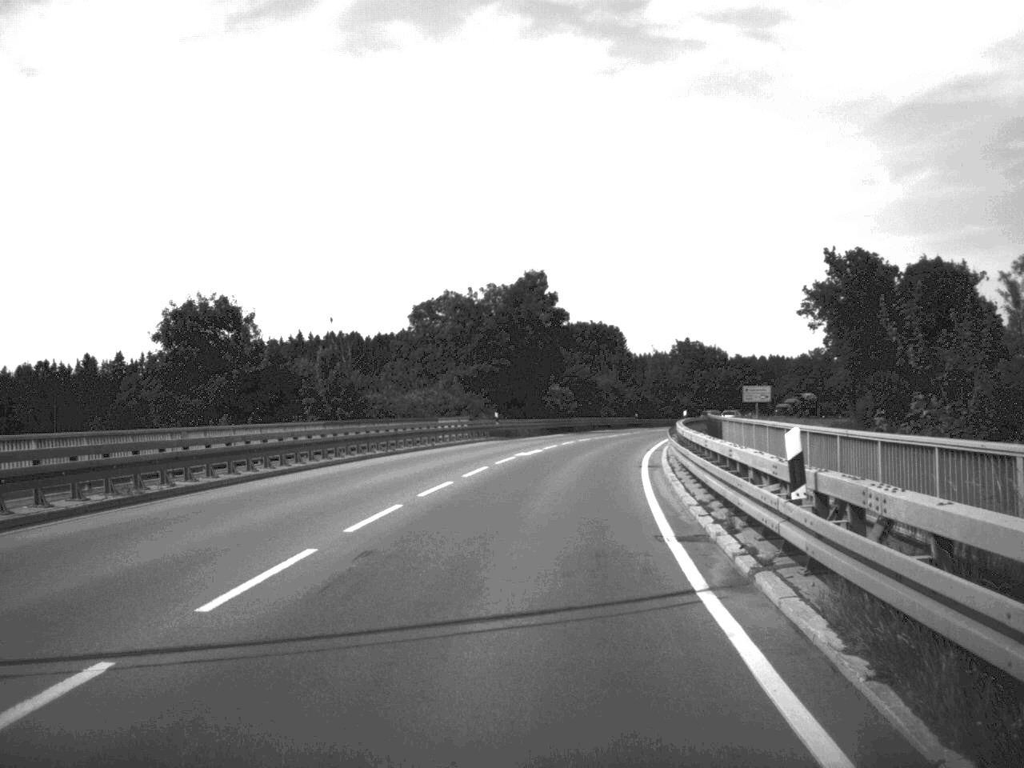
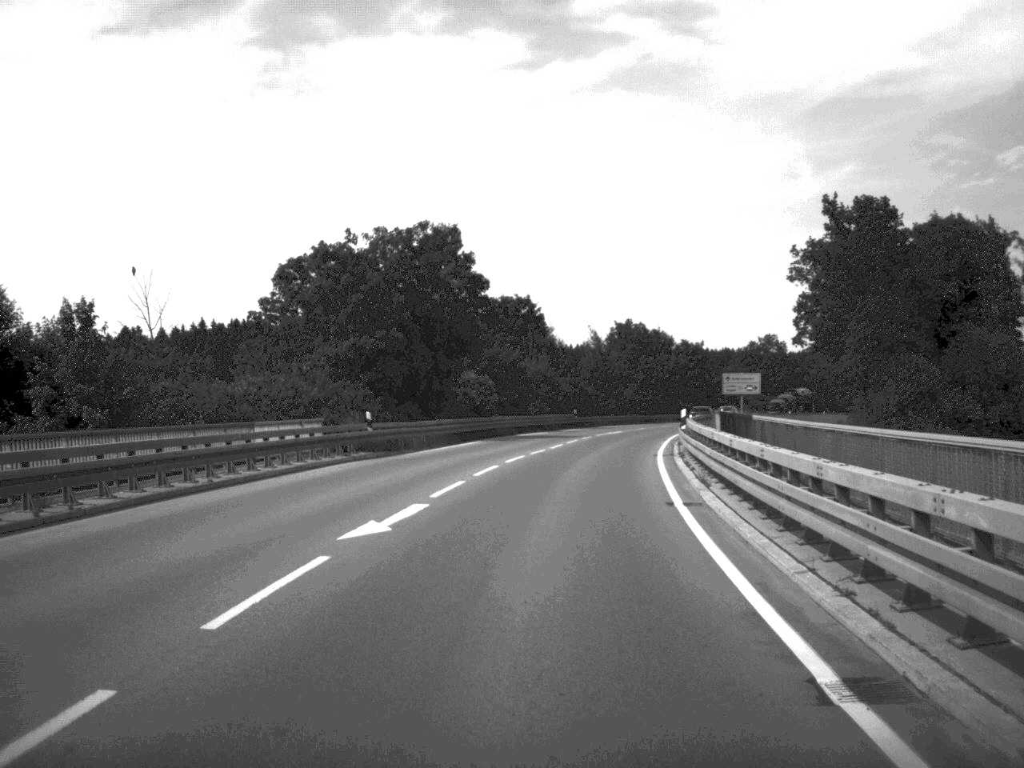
(+0.7, +24.3) m; +4°
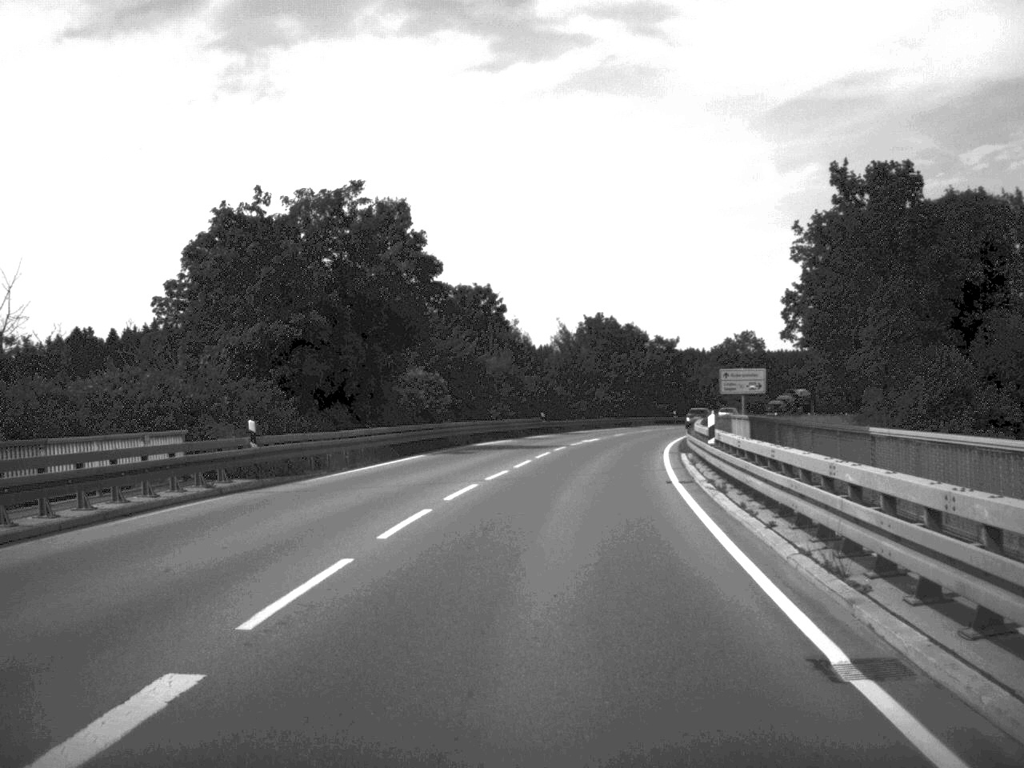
(+0.2, +11.6) m; +2°
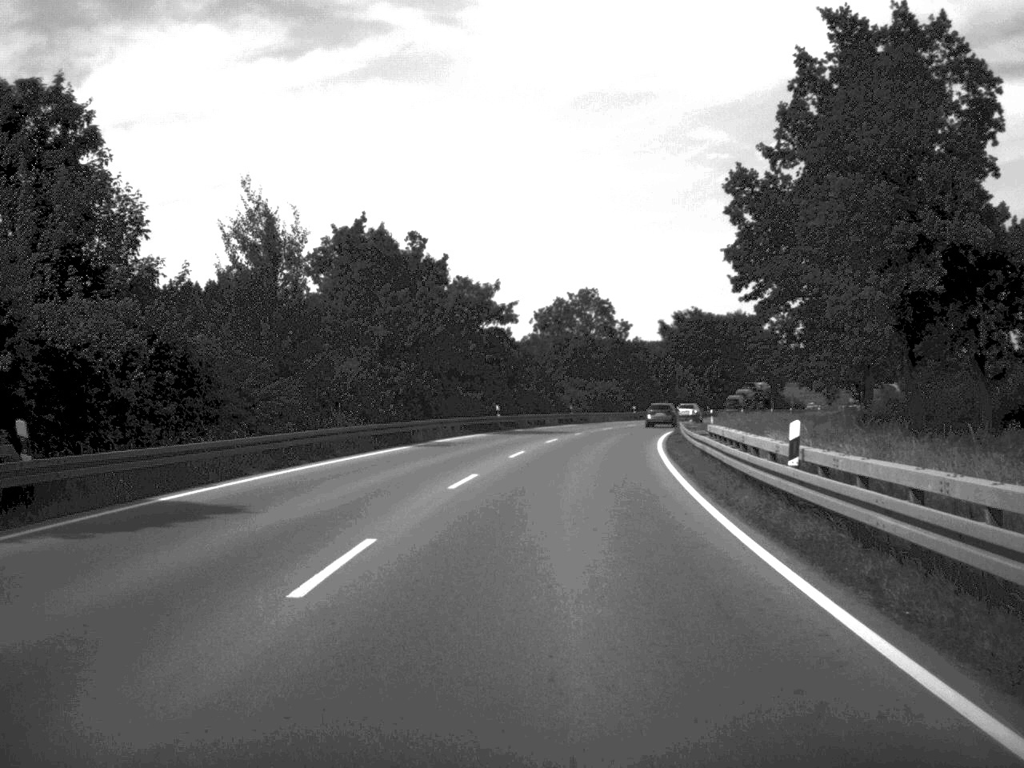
(+4.6, +57.4) m; +9°
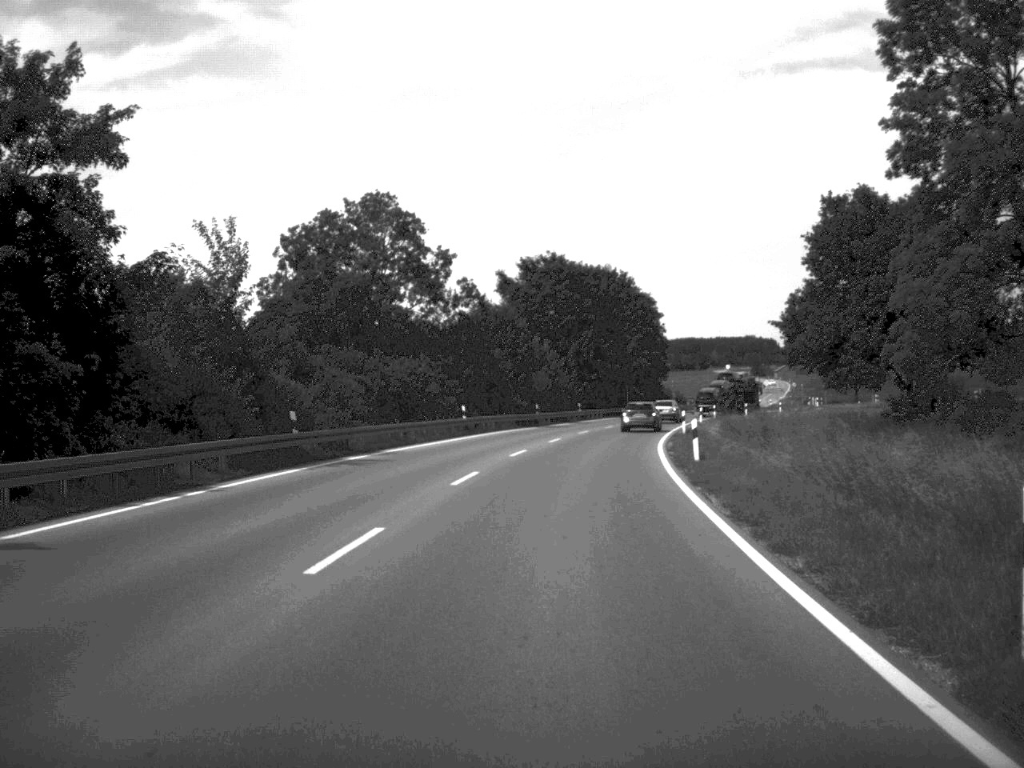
(+4.2, +57.3) m; +8°
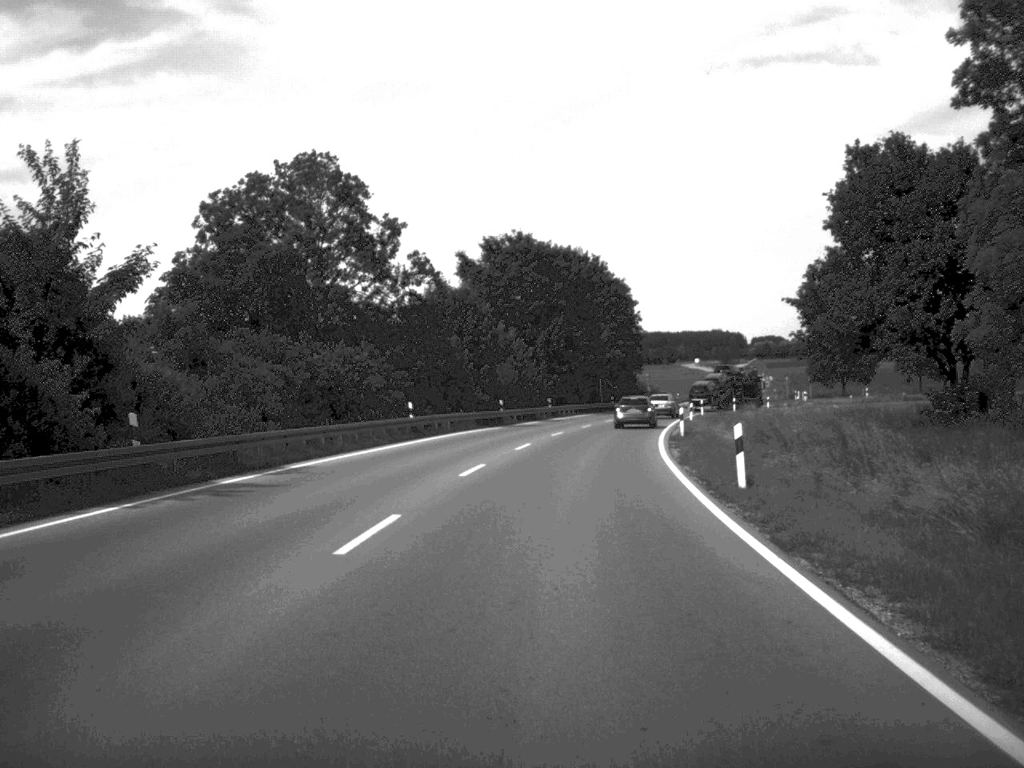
(+0.1, +10.6) m; +2°
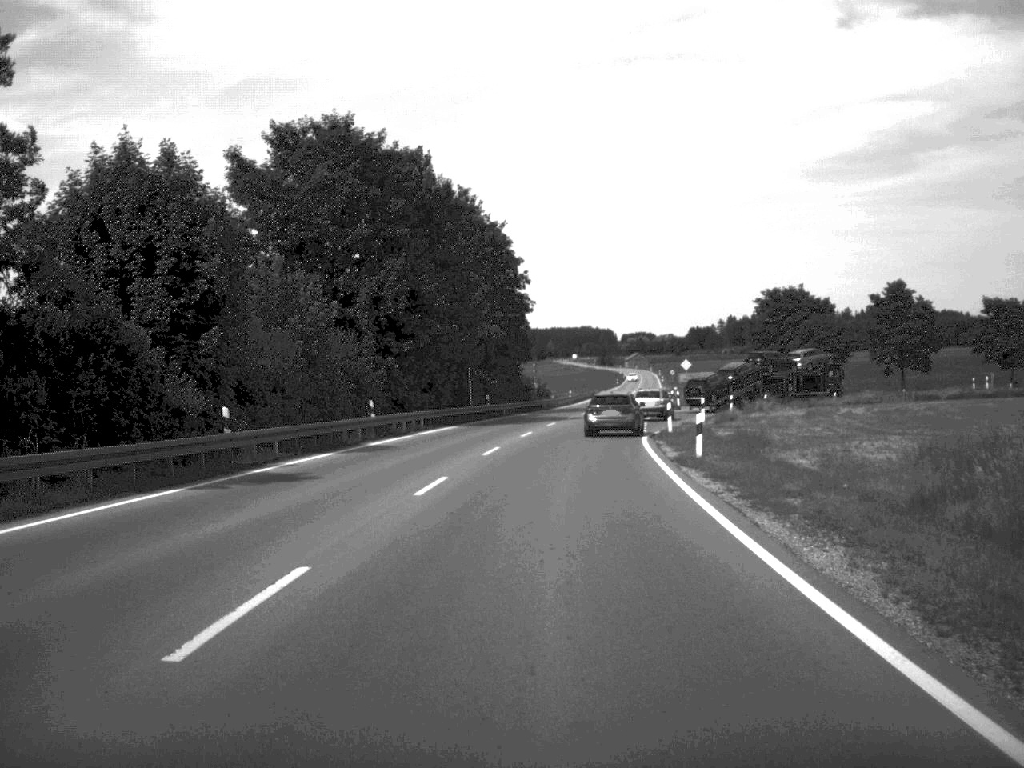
(+2.1, +40.2) m; +6°
